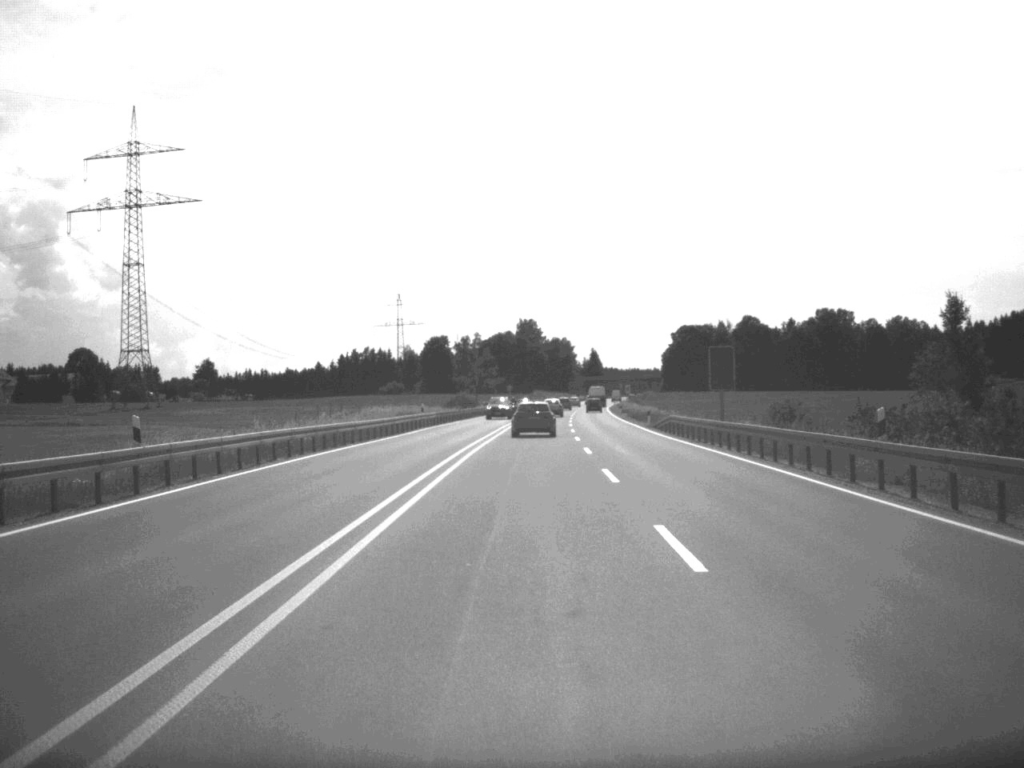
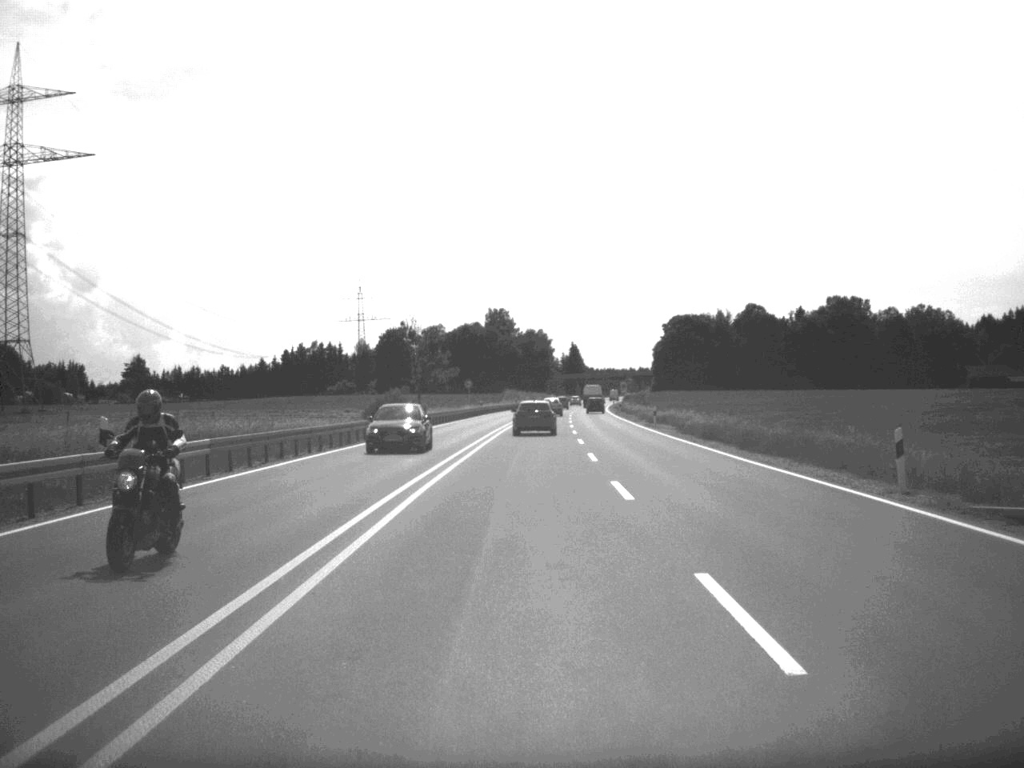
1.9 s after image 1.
(+0.5, +51.9) m; +1°
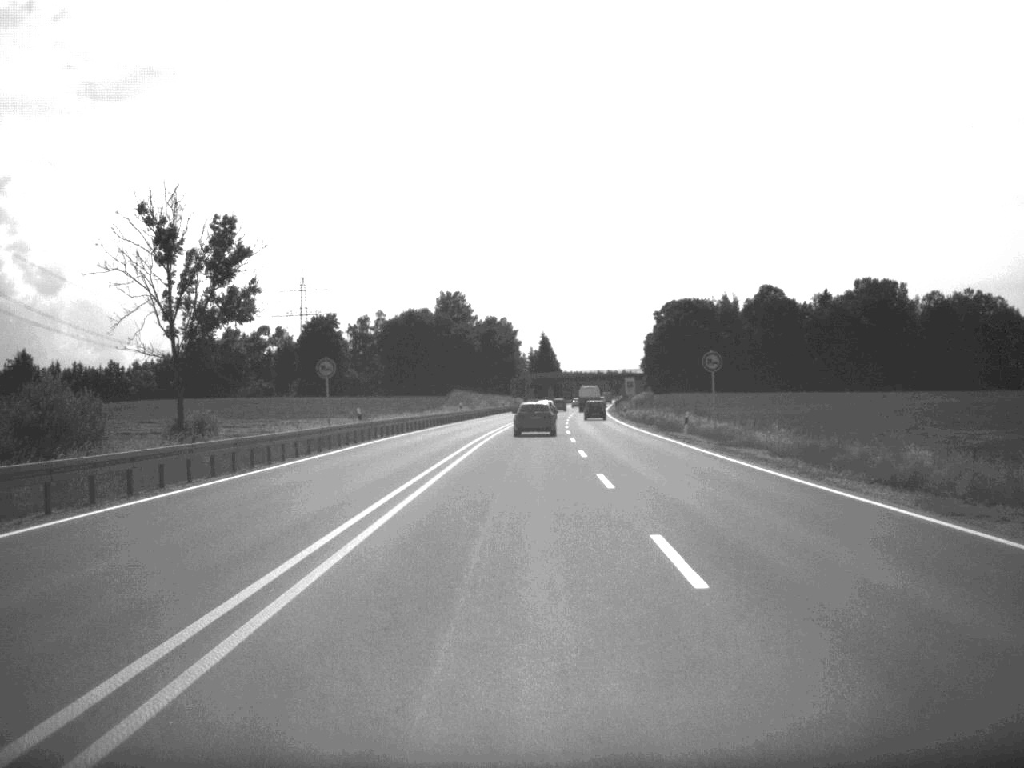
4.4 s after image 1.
(+1.0, +68.1) m; +2°
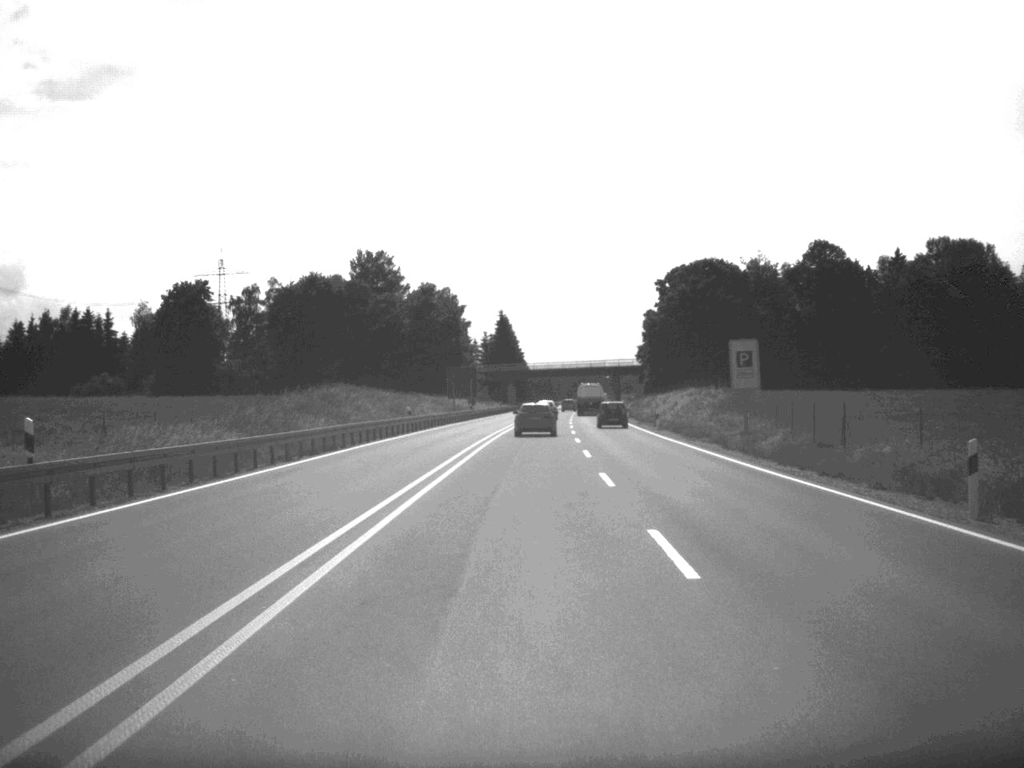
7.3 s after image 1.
(+1.2, +82.7) m; +2°
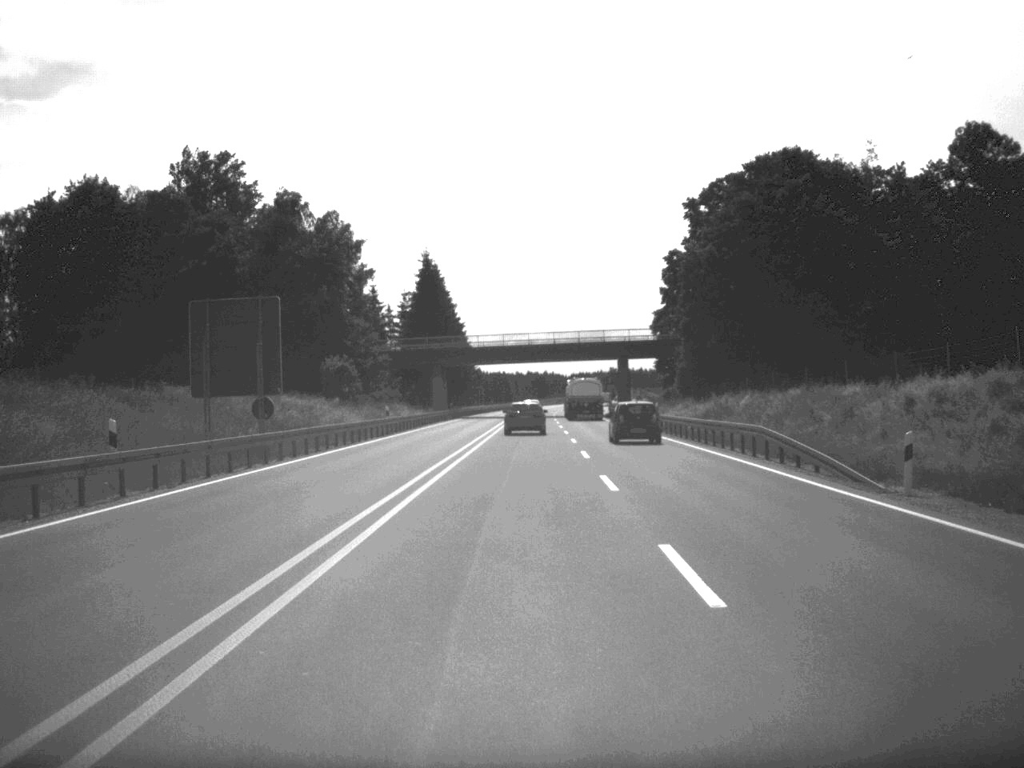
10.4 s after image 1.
(+1.5, +85.2) m; +2°
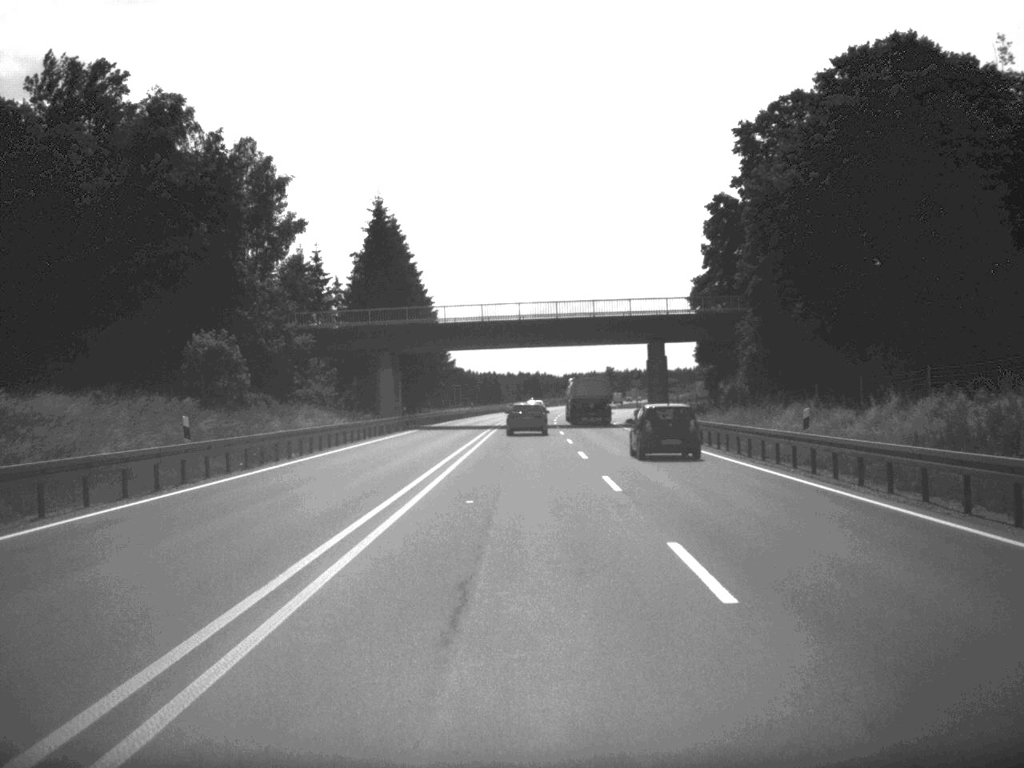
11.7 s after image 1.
(+0.1, +35.3) m; 0°
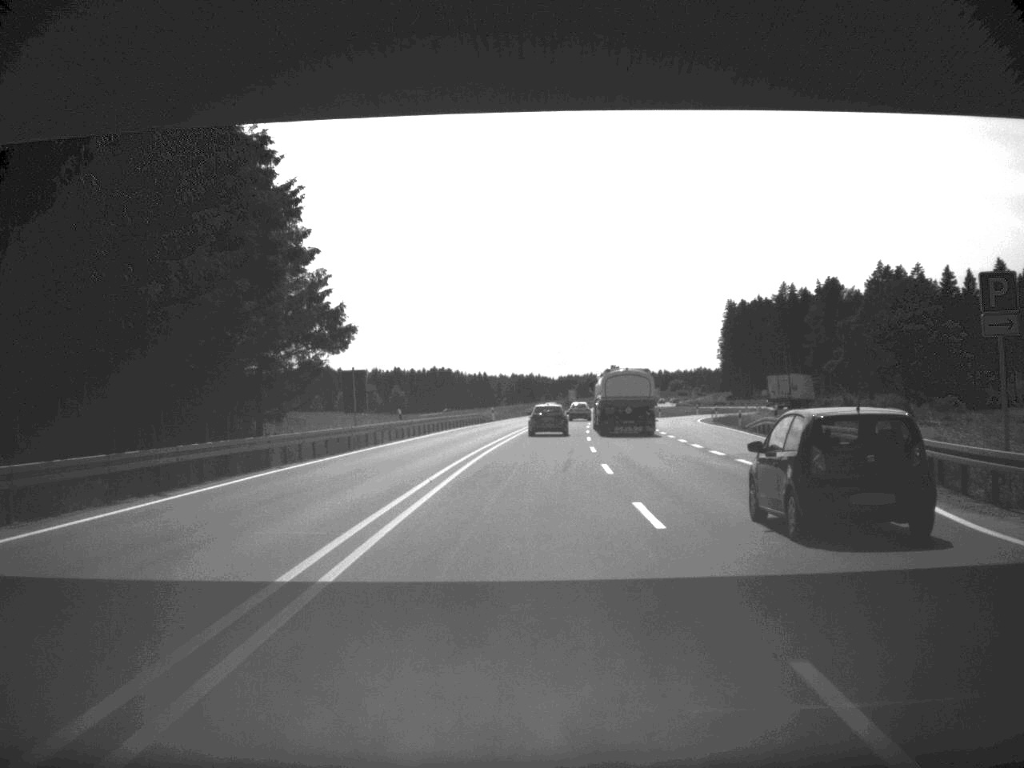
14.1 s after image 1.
(+0.1, +66.0) m; 0°
